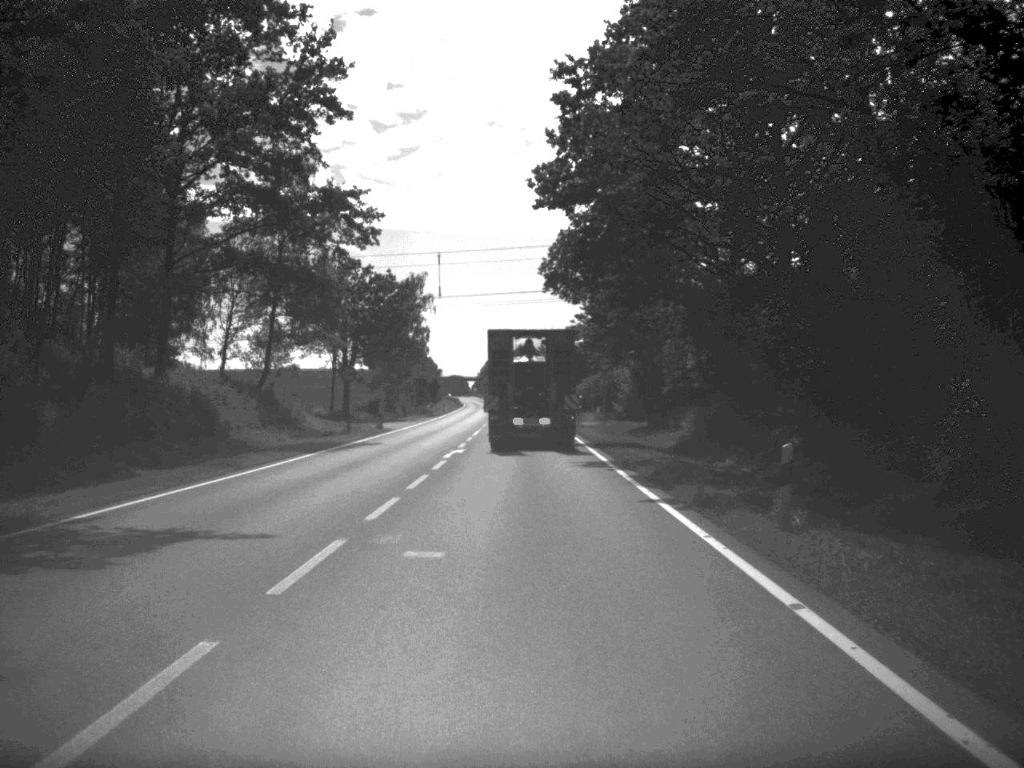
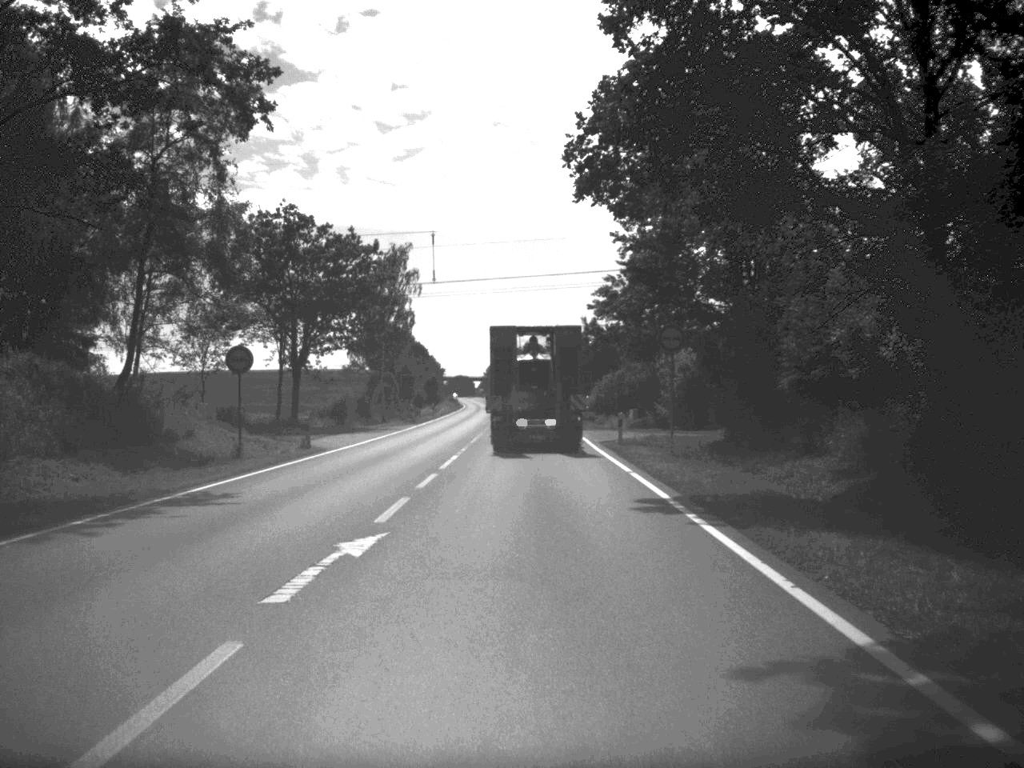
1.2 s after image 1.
(-0.1, +23.5) m; 0°
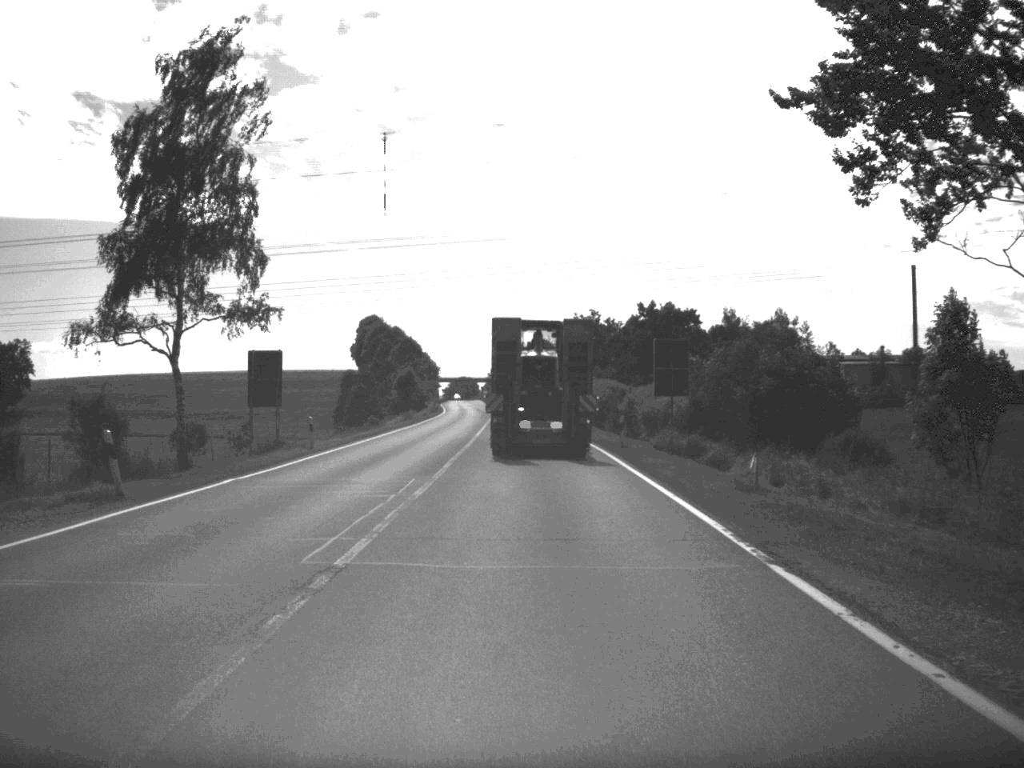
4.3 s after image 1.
(-0.2, +58.1) m; -1°
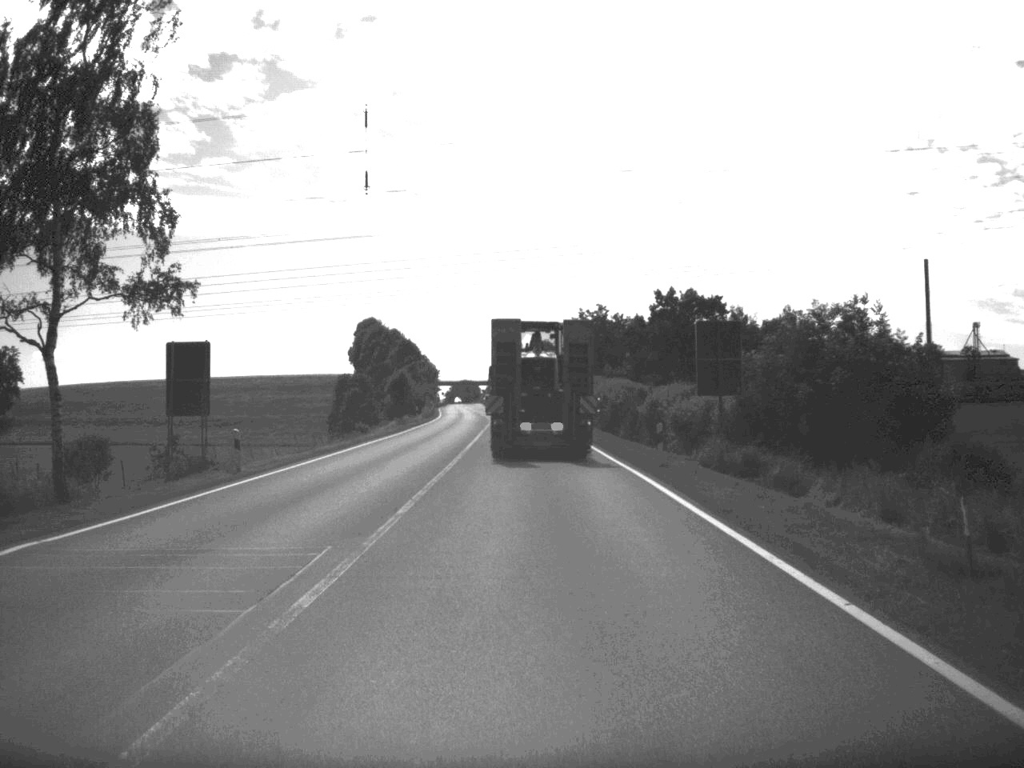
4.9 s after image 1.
(0.0, +10.6) m; 0°
